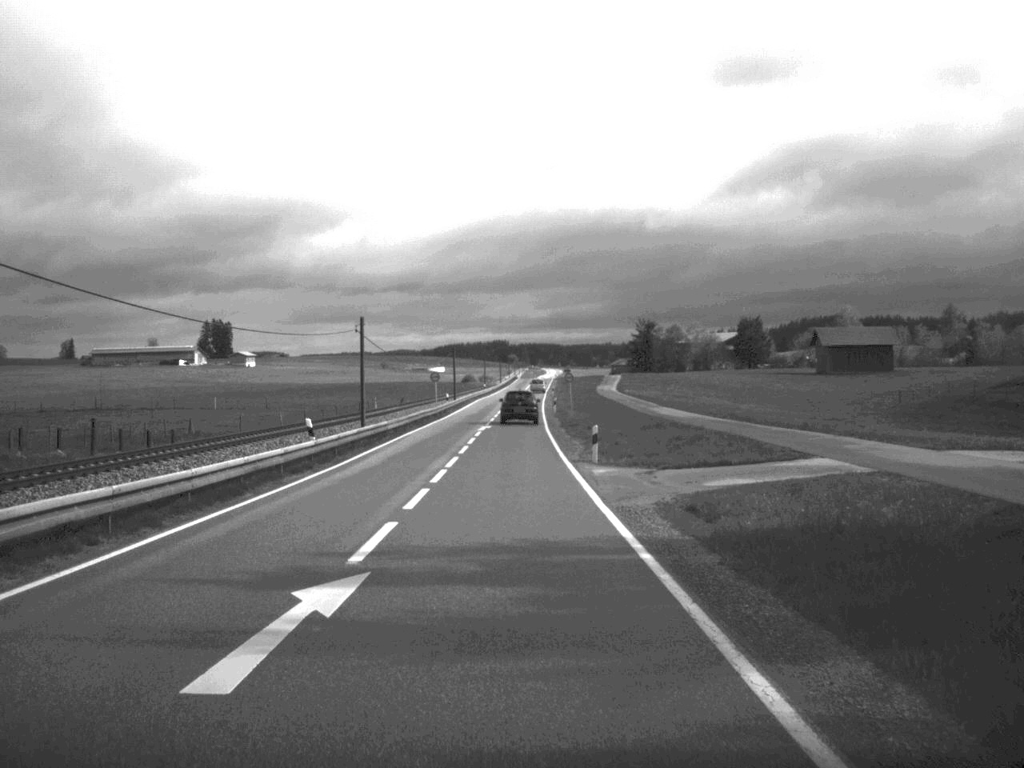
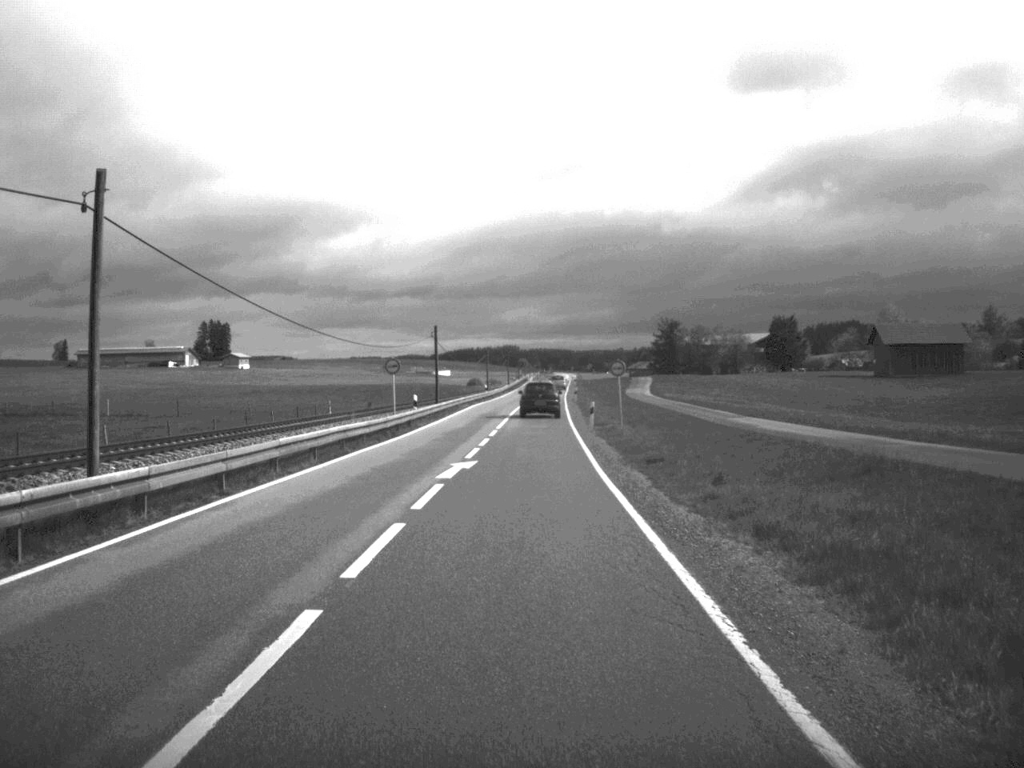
(-0.3, +31.3) m; 0°
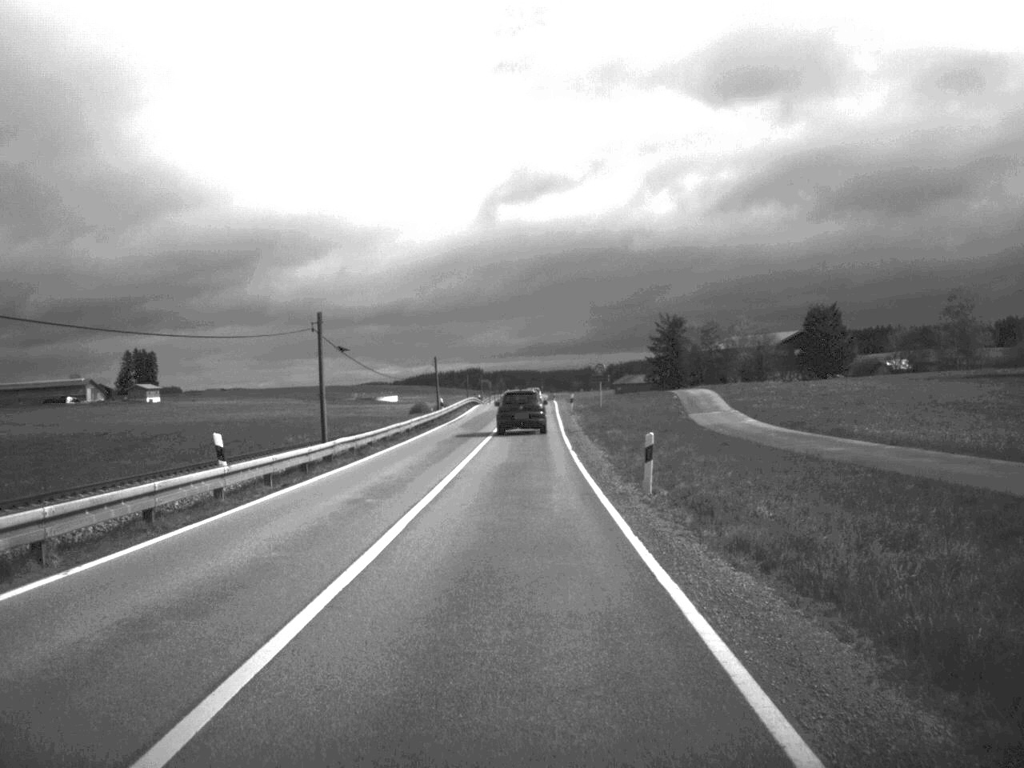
(+1.2, +78.0) m; +1°
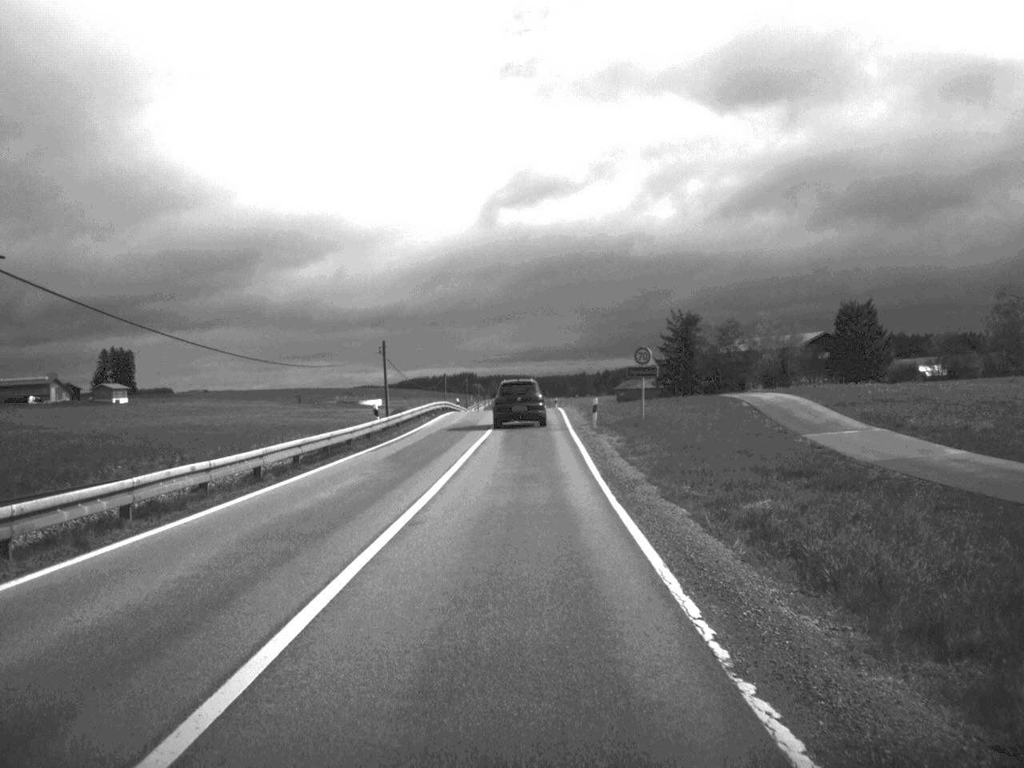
(0.0, +28.2) m; 0°
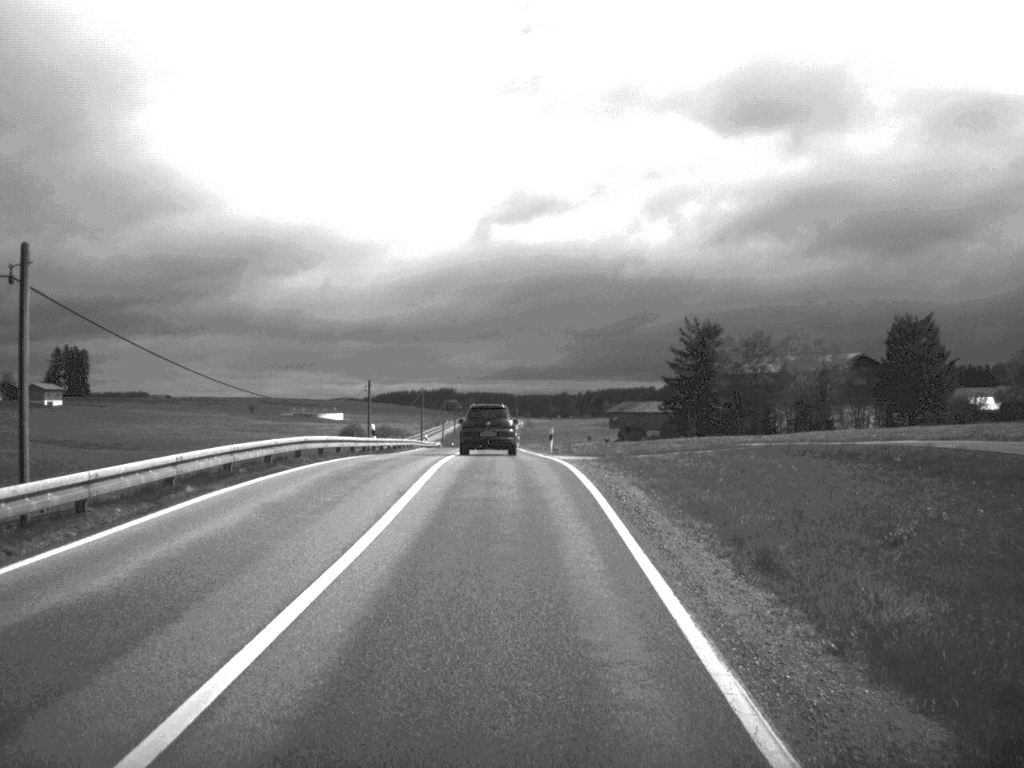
(+0.3, +40.5) m; +1°
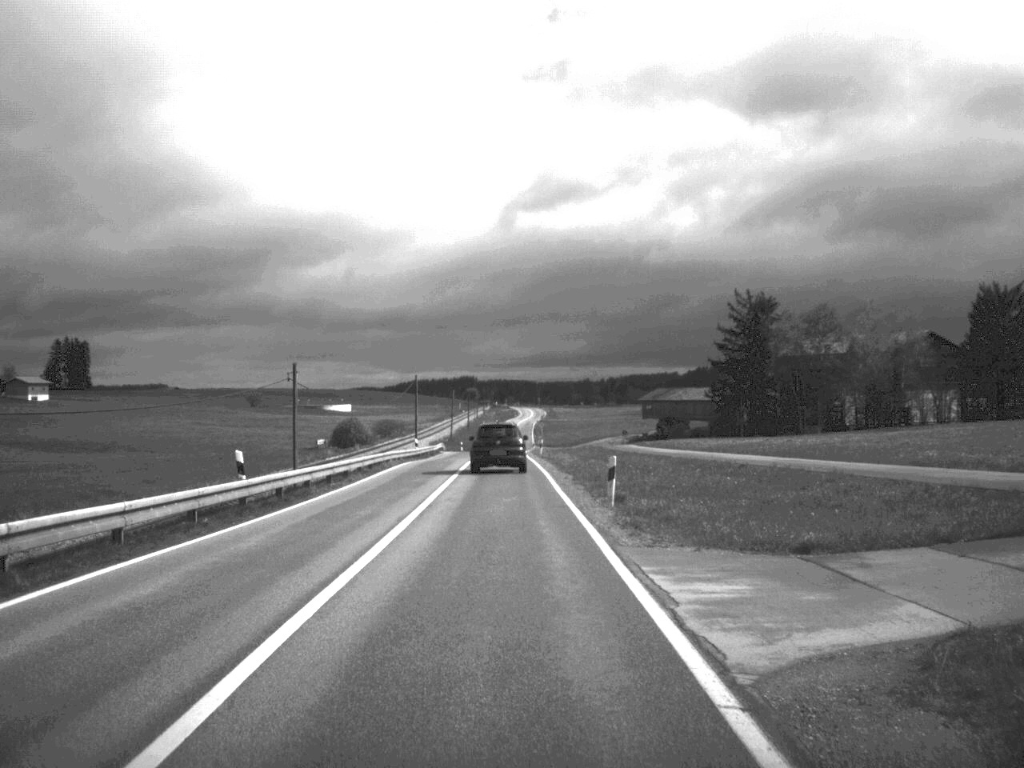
(-0.2, +26.2) m; -1°
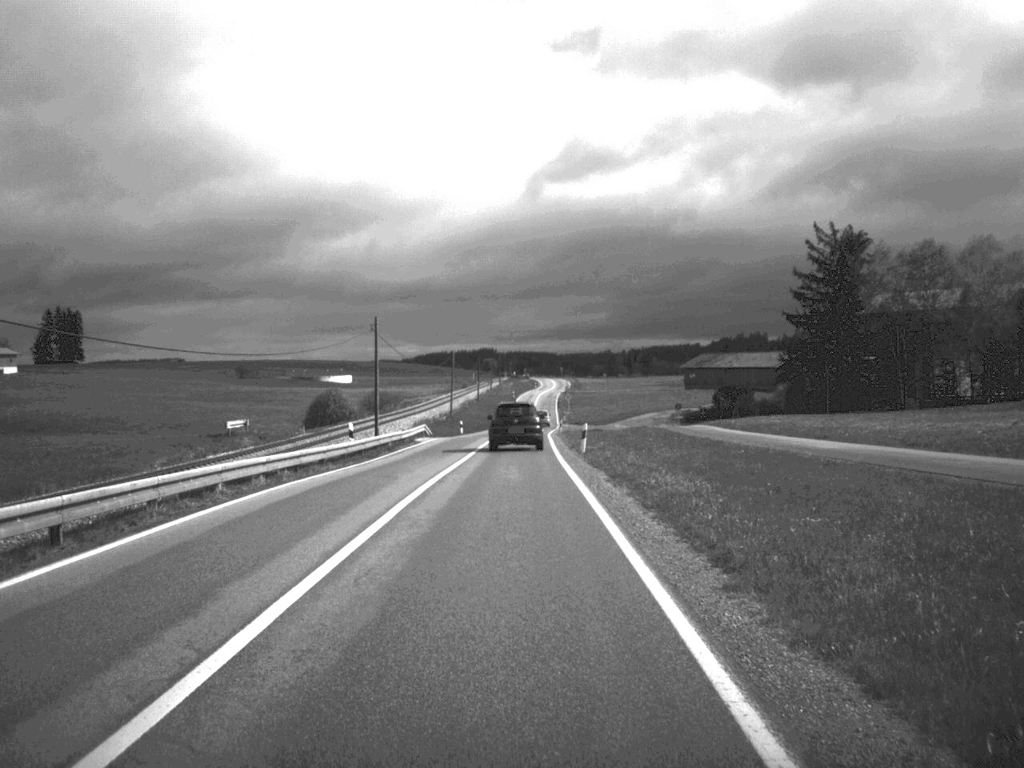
(-0.3, +33.8) m; -1°
